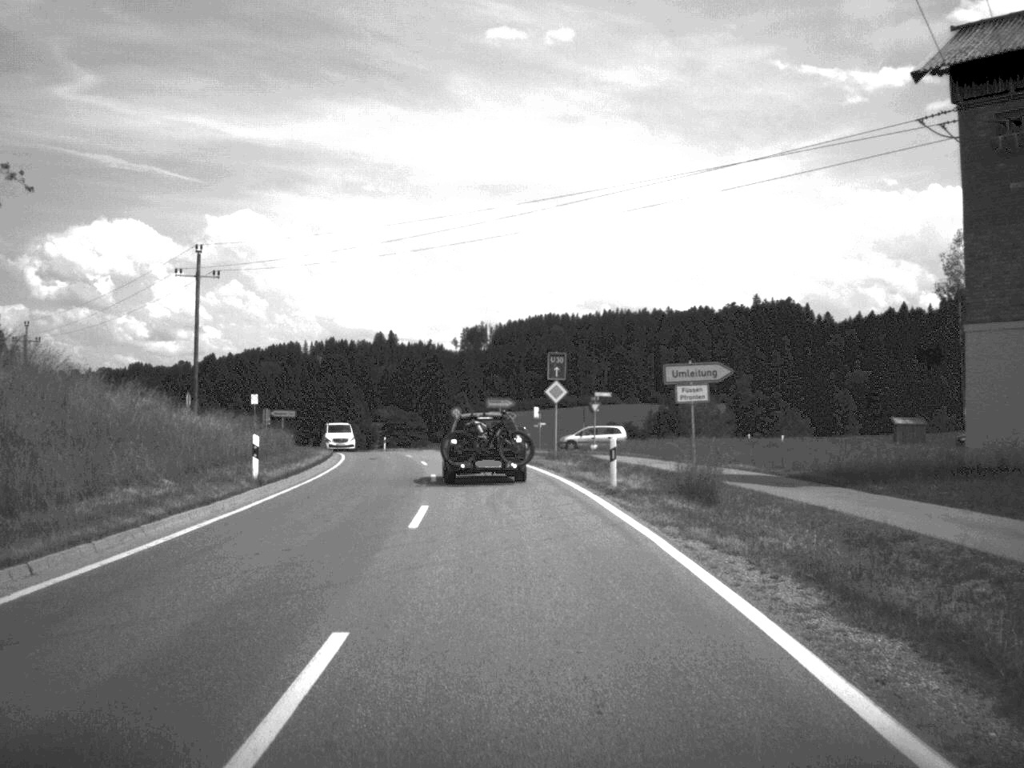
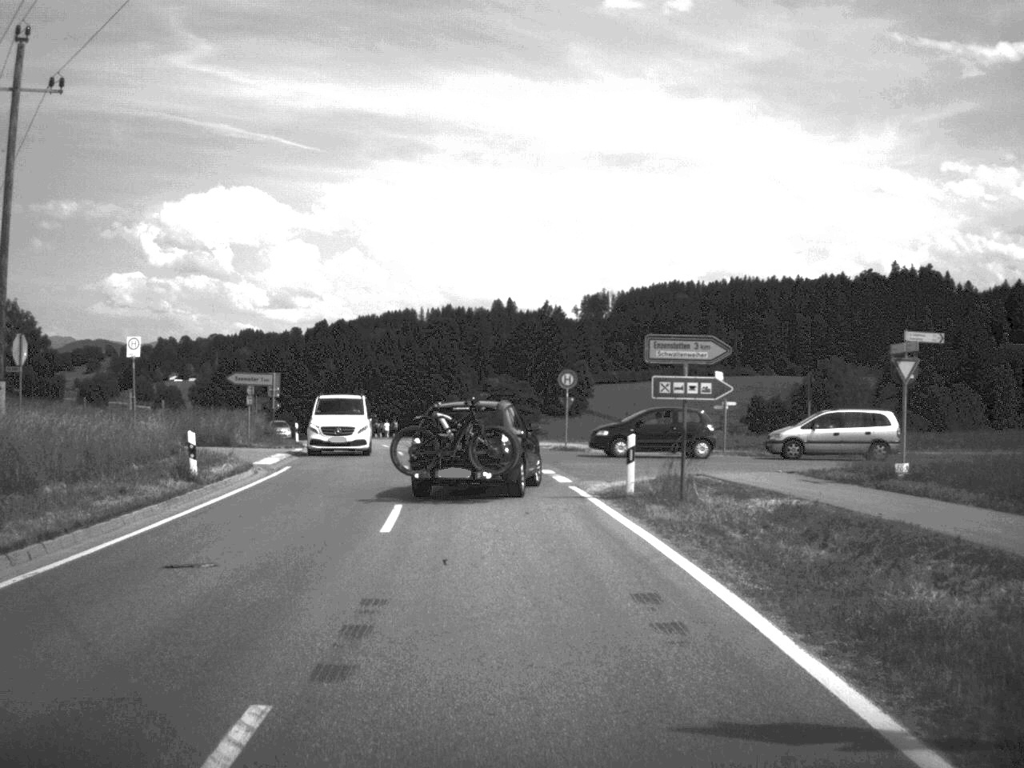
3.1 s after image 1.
(-1.6, +38.3) m; -6°
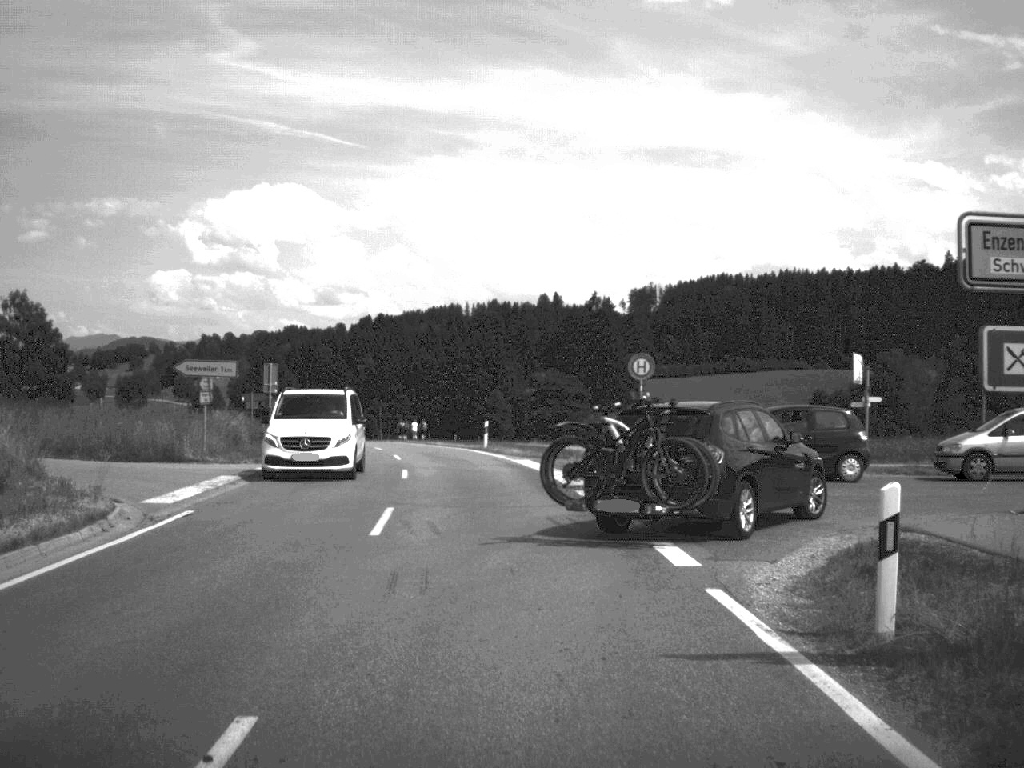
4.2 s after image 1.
(-0.2, +12.6) m; -2°
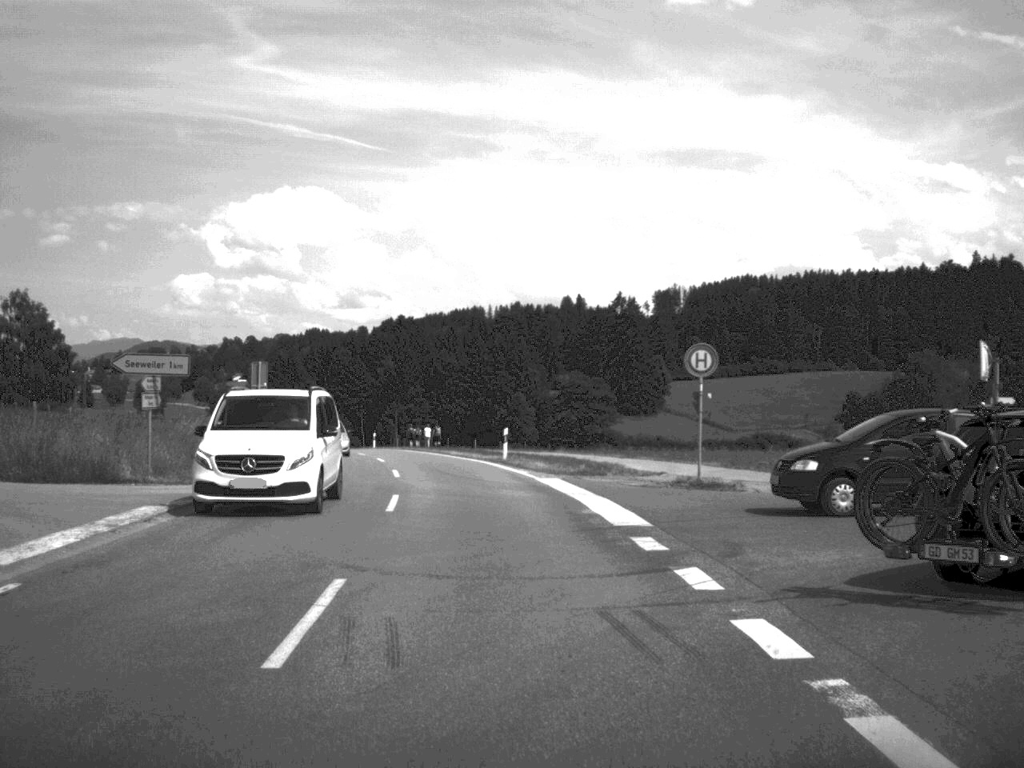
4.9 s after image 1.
(-0.1, +7.1) m; -1°
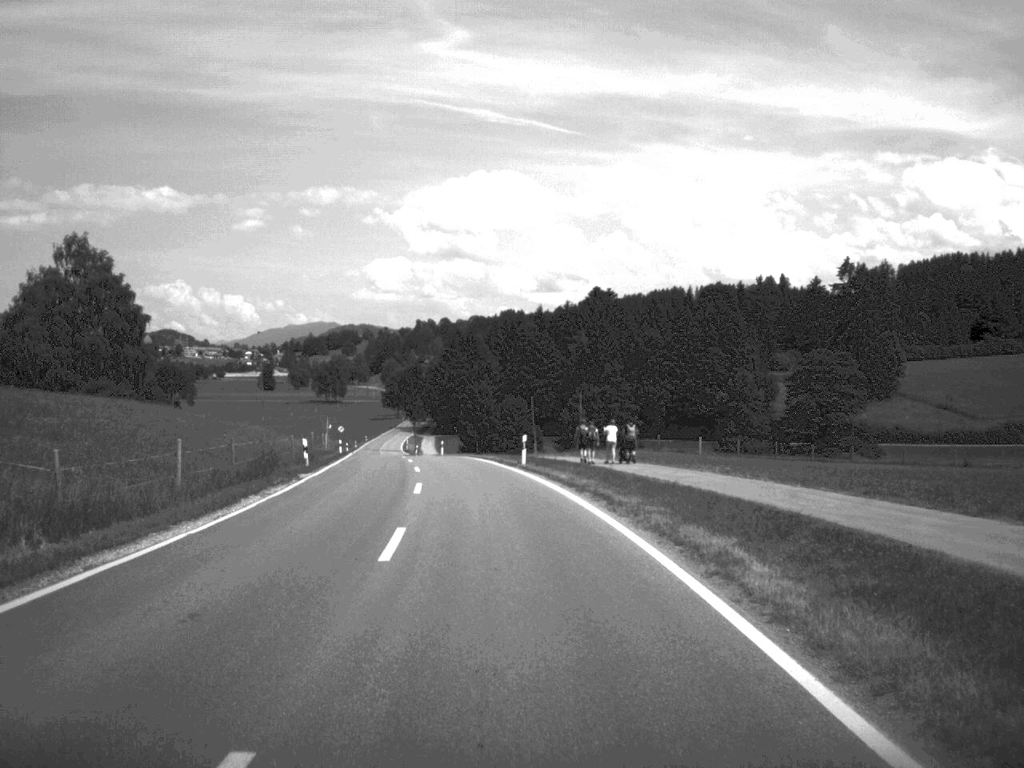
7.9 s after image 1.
(-3.1, +40.7) m; -9°
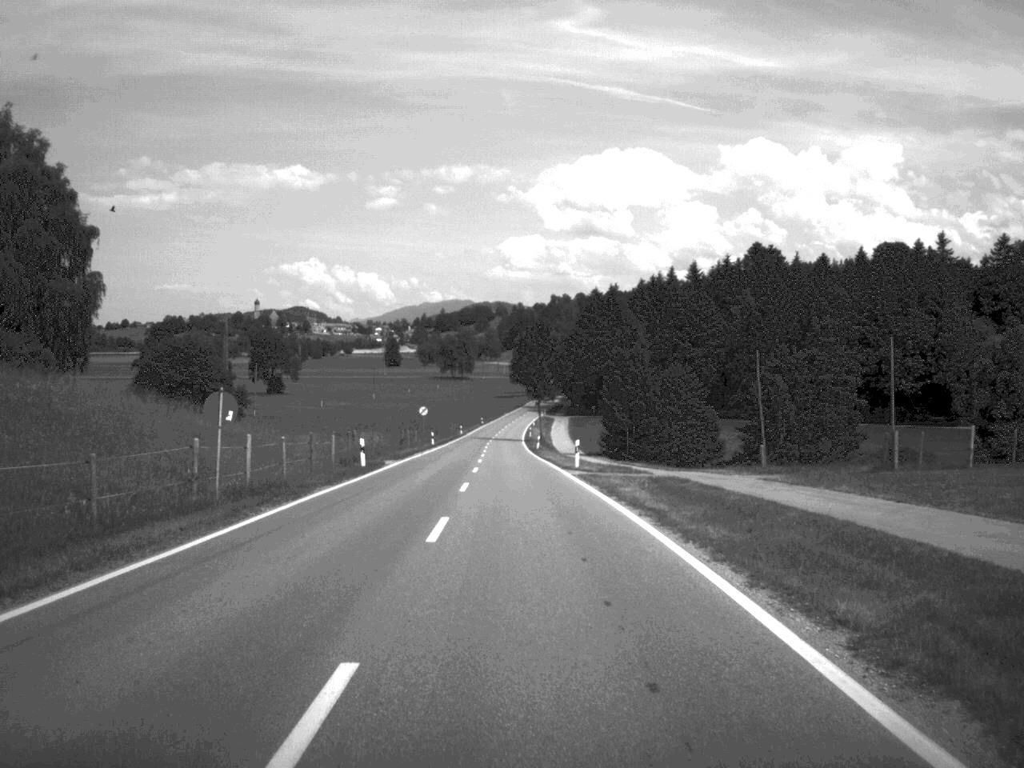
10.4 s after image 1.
(-2.8, +45.8) m; -6°
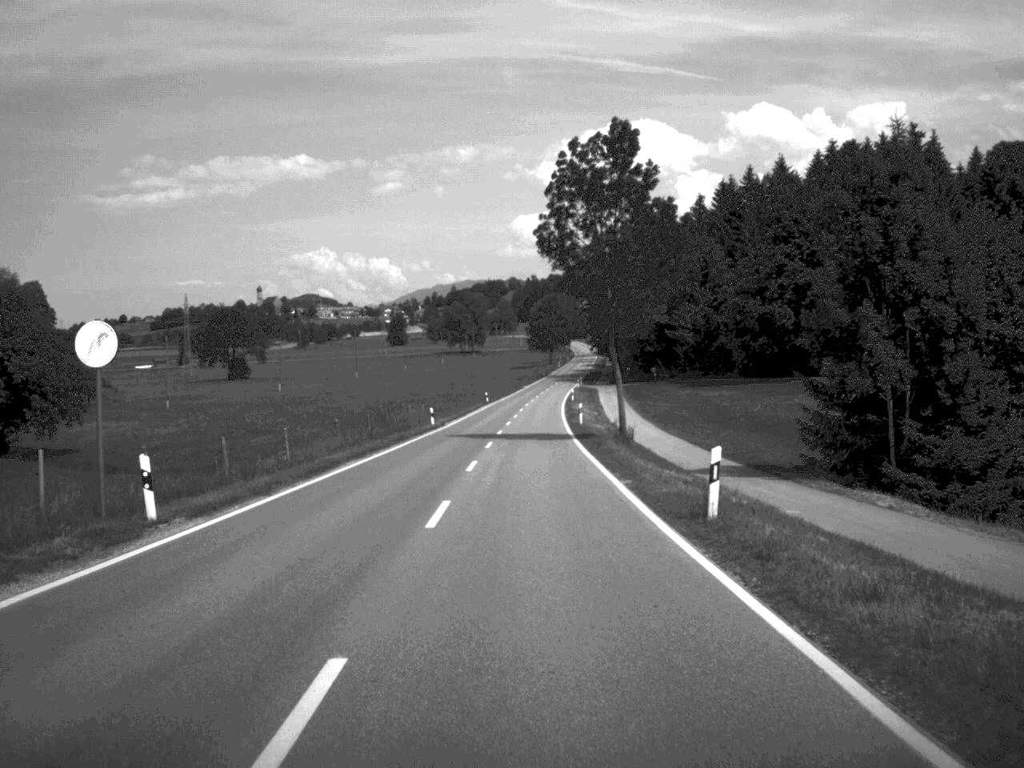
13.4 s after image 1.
(-1.2, +71.8) m; -1°
